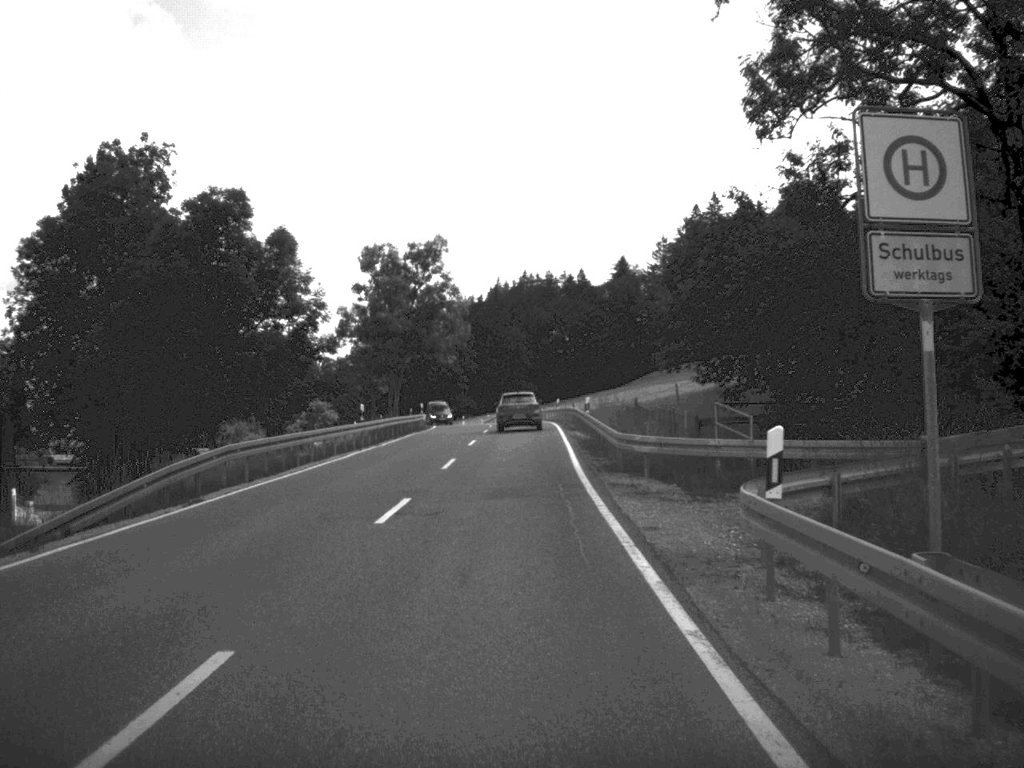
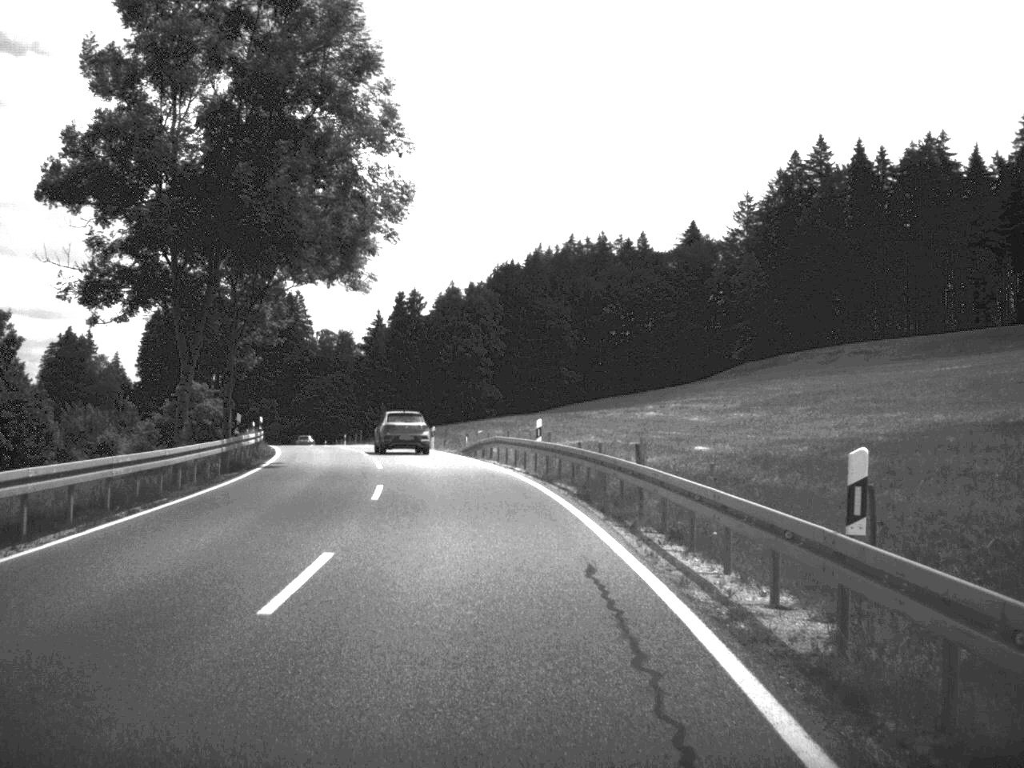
(-0.1, +64.9) m; -2°
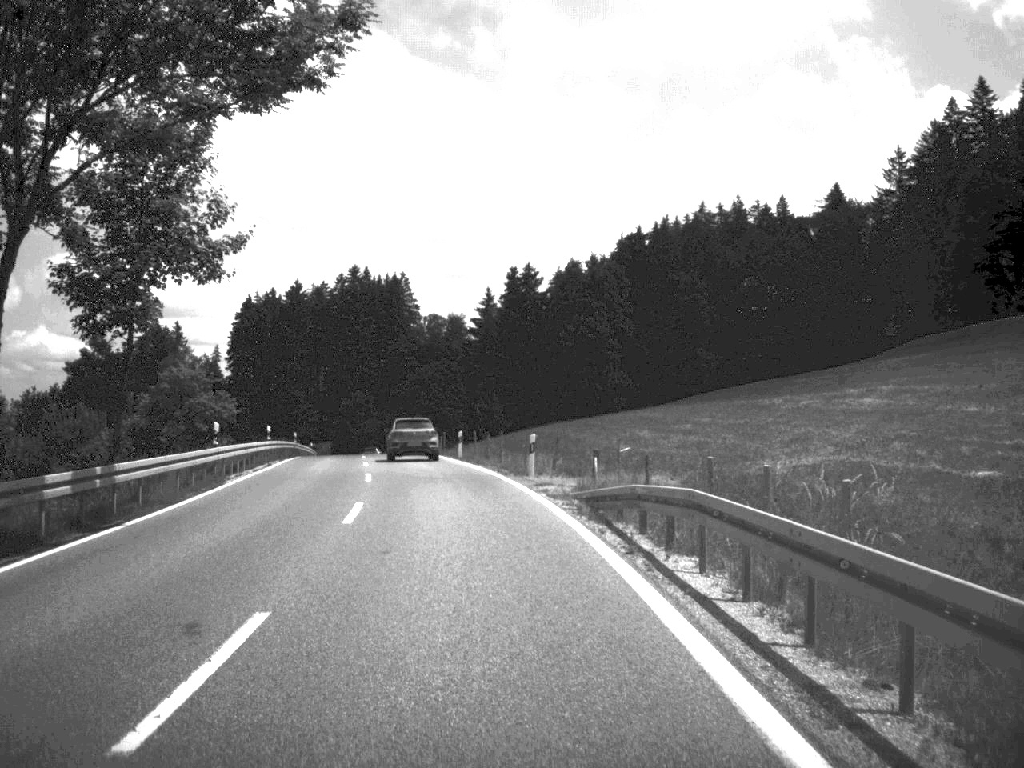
(-1.3, +27.0) m; -6°
